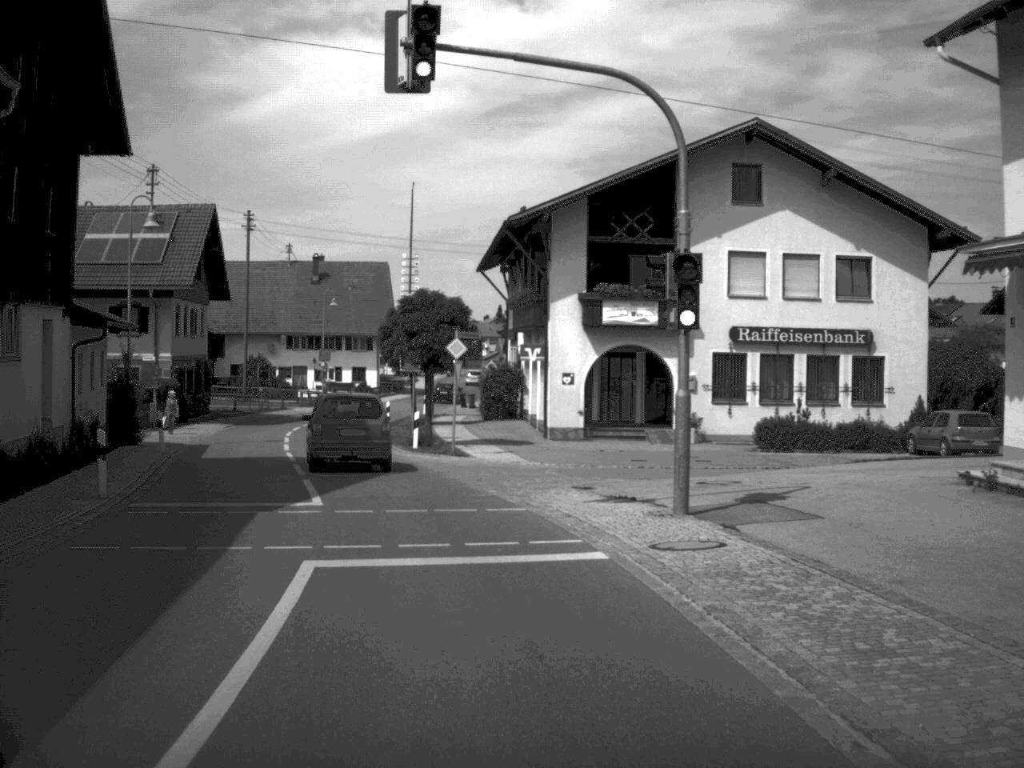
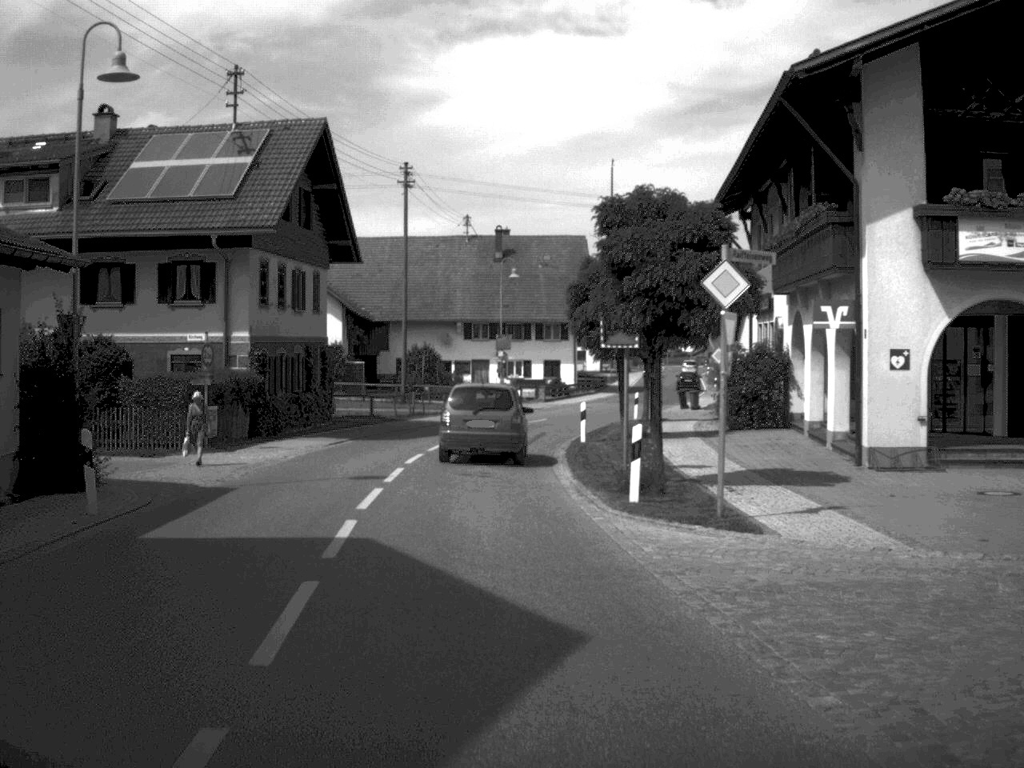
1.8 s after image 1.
(-1.5, +18.0) m; -9°
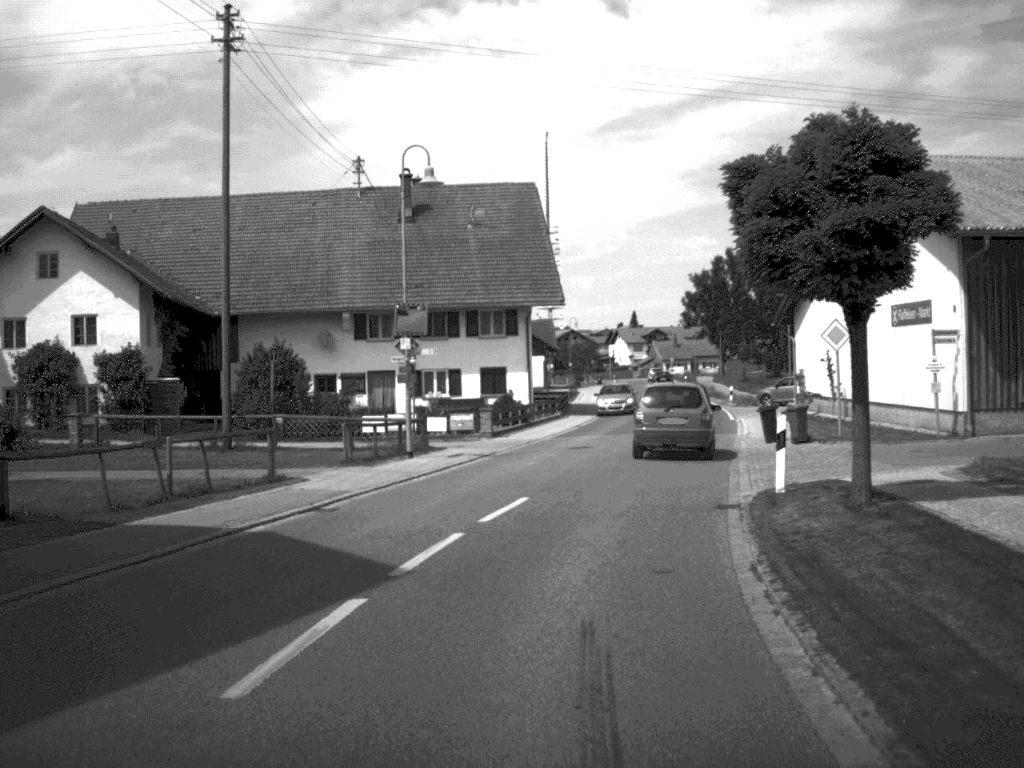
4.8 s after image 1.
(-0.3, +31.4) m; +4°
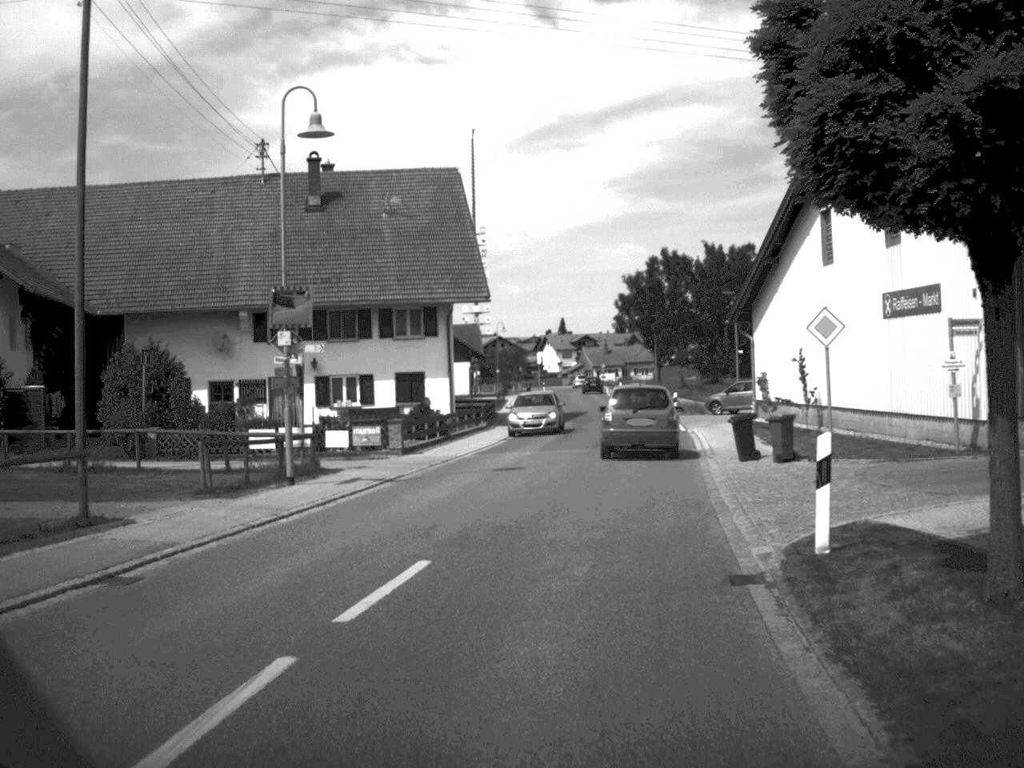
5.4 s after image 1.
(+0.2, +6.3) m; +3°
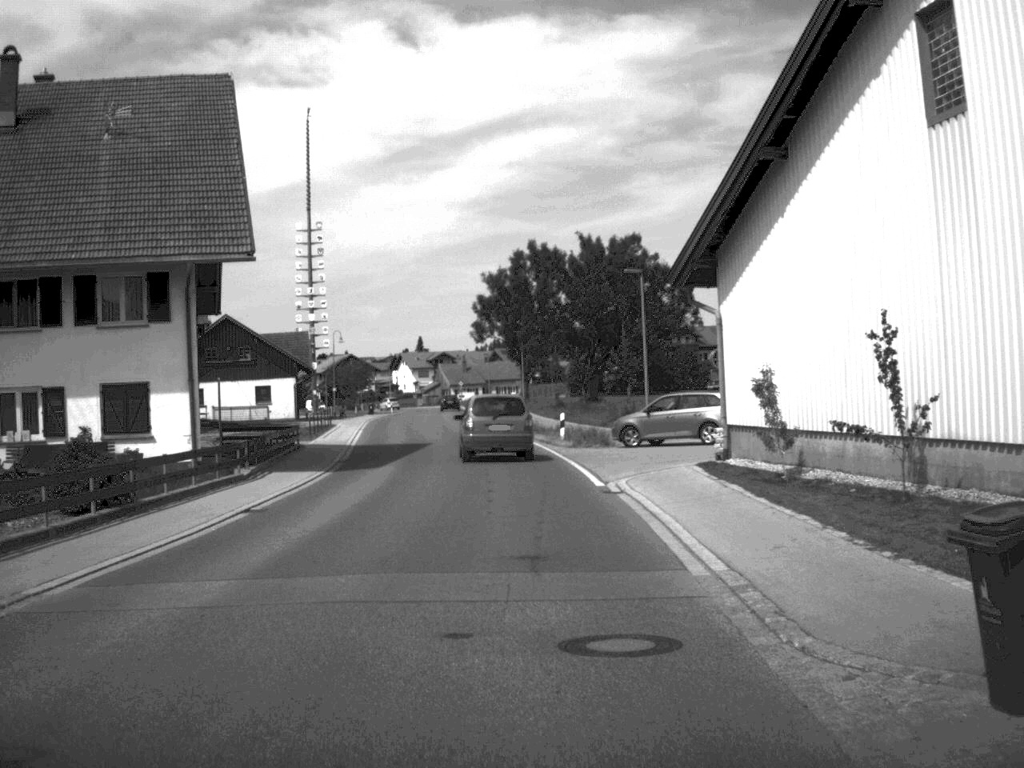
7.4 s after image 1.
(+1.3, +20.2) m; +6°
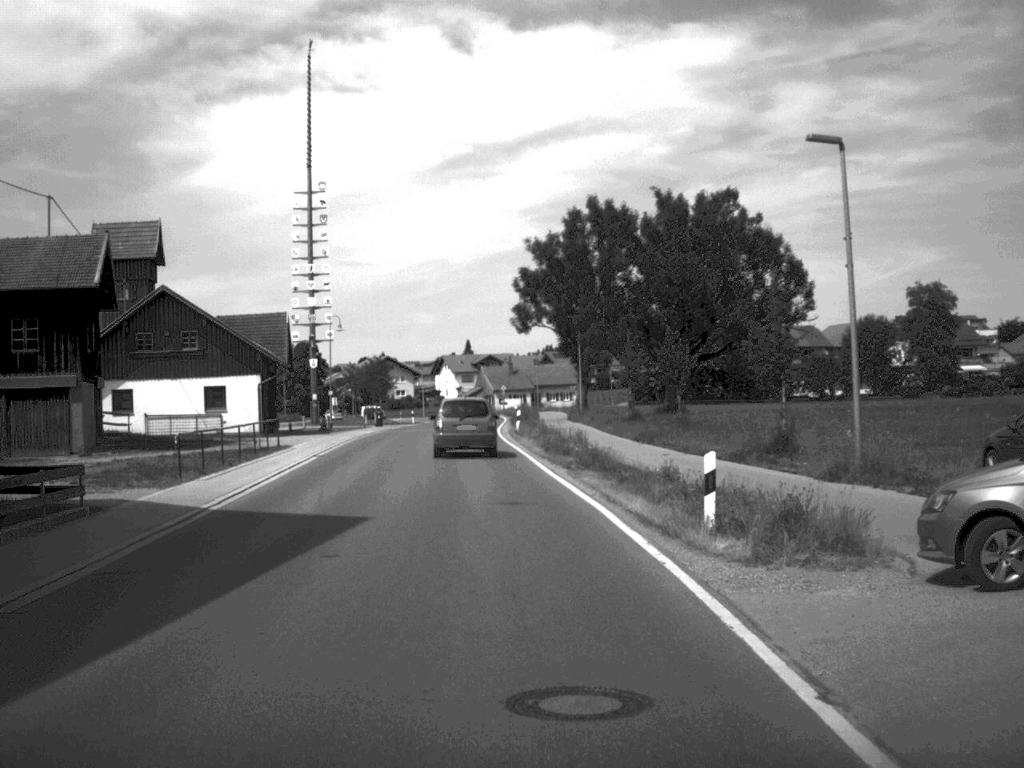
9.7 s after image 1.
(-0.3, +25.7) m; -3°
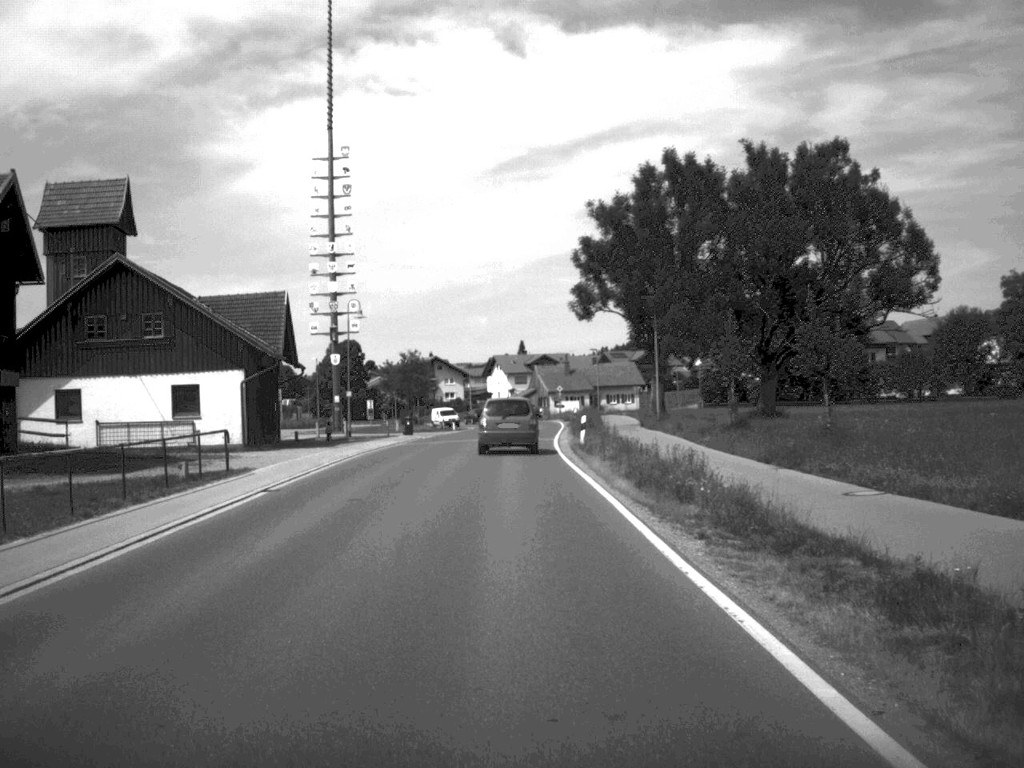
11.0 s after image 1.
(-0.3, +14.8) m; -2°
